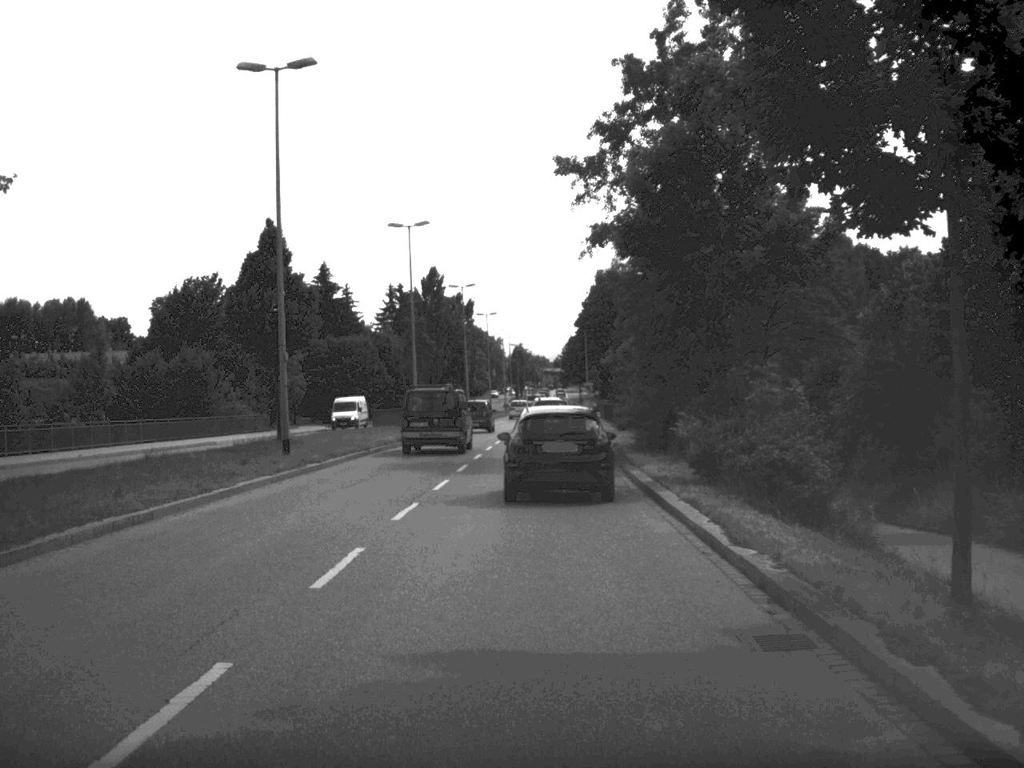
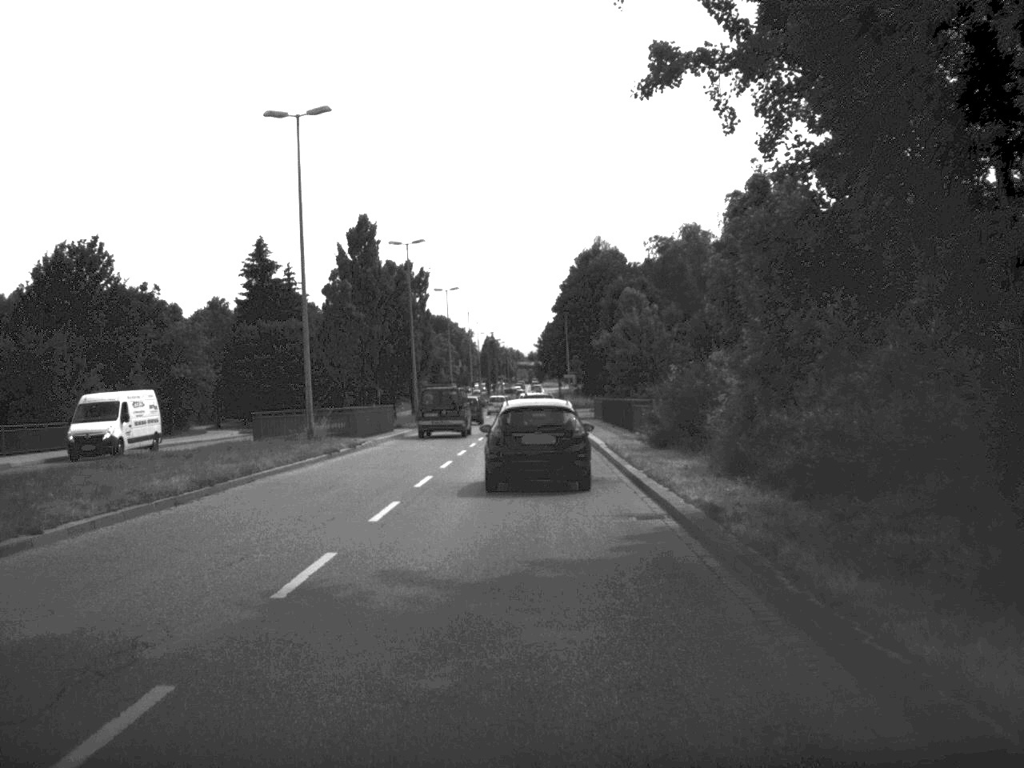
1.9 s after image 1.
(+0.3, +24.4) m; +1°
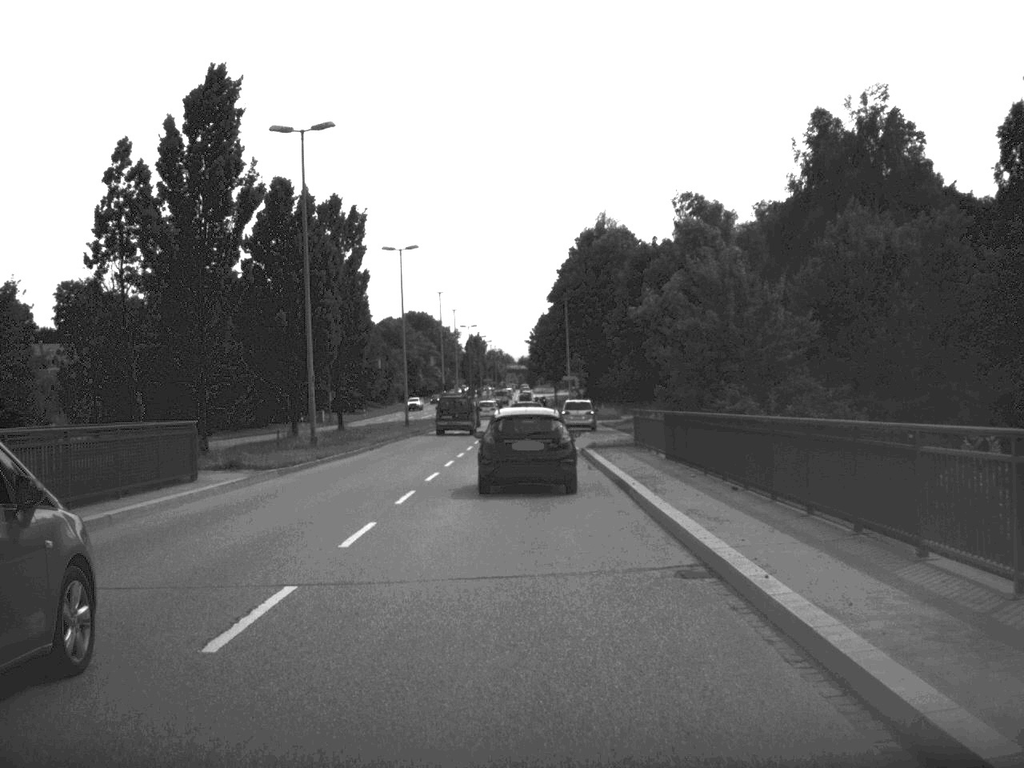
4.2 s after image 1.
(+0.2, +31.4) m; 0°
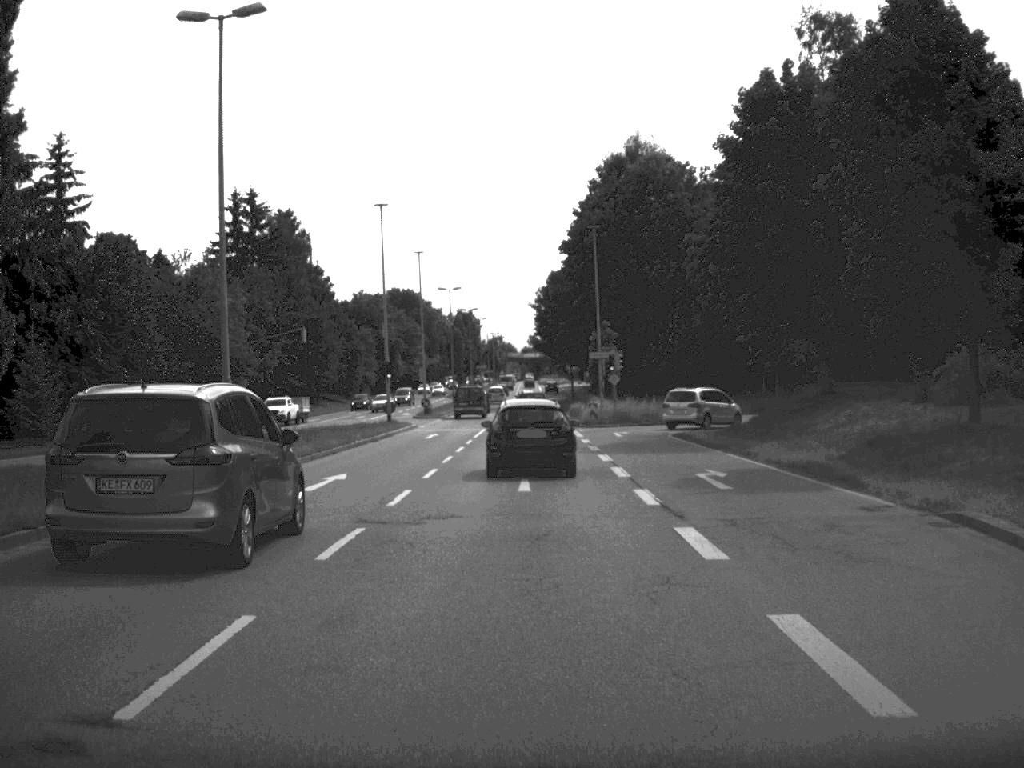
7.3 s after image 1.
(-0.1, +43.4) m; 0°
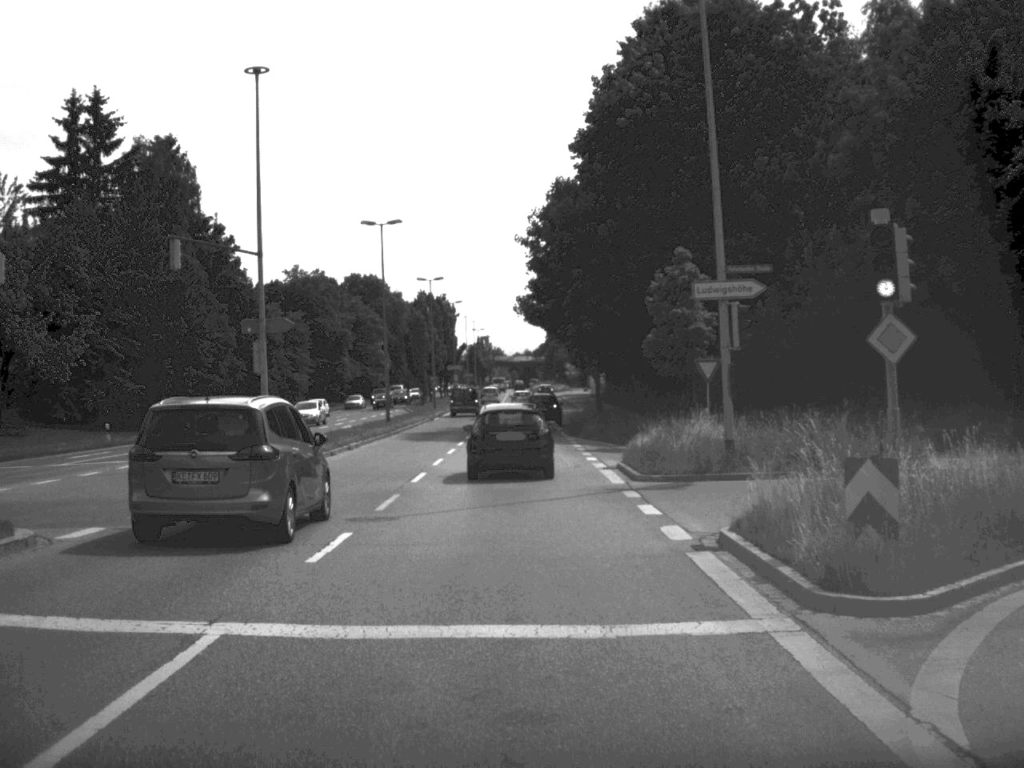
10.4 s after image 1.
(+0.1, +46.6) m; 0°
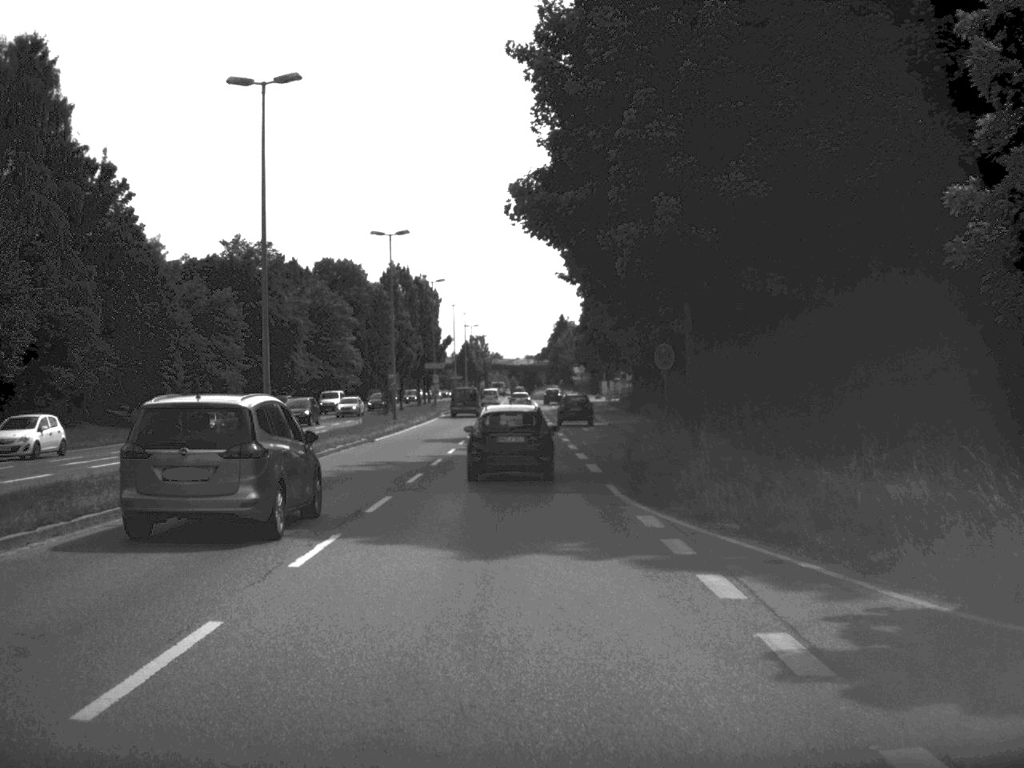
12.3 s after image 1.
(-0.1, +29.9) m; 0°
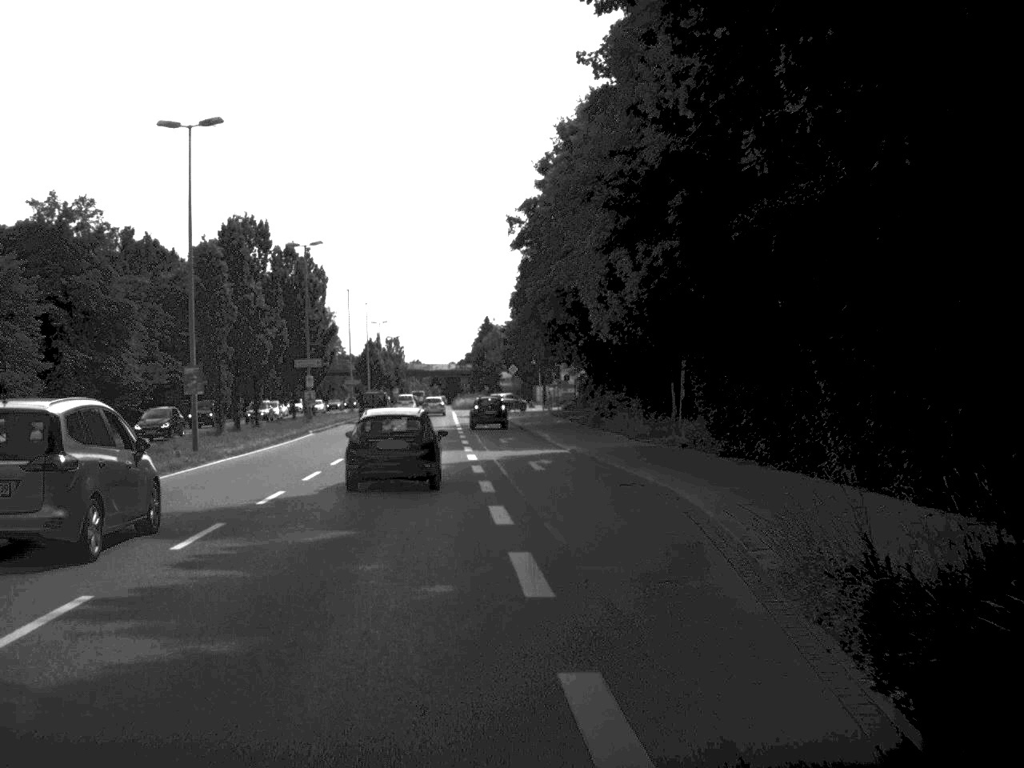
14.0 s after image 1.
(+0.7, +29.2) m; +3°
